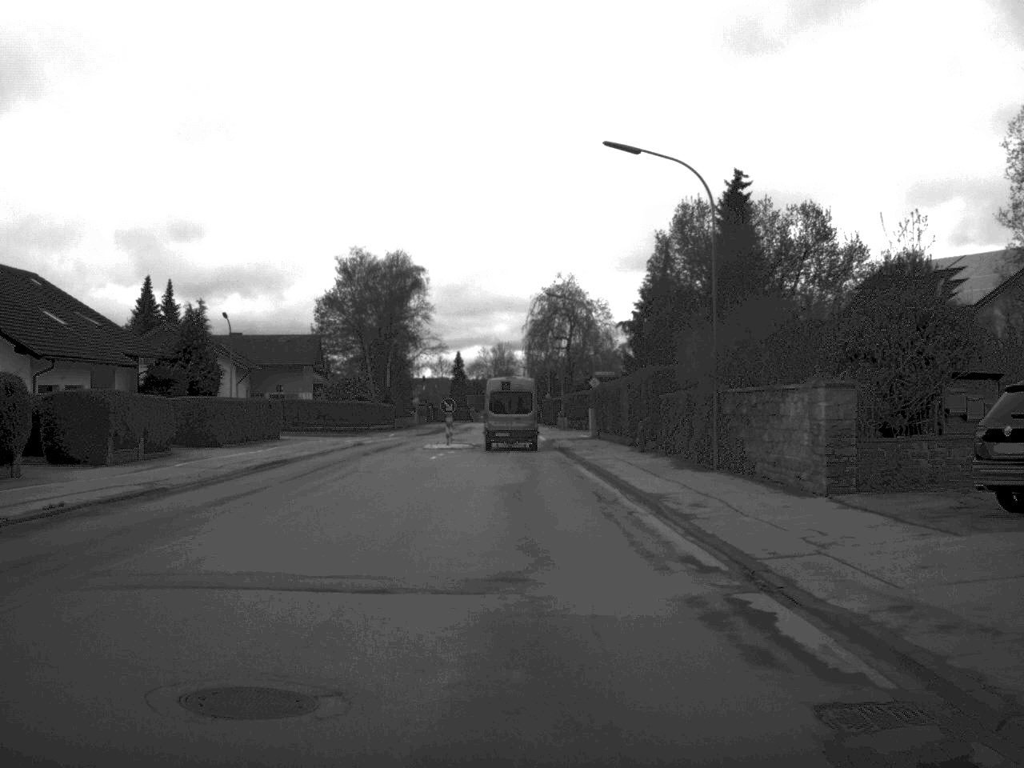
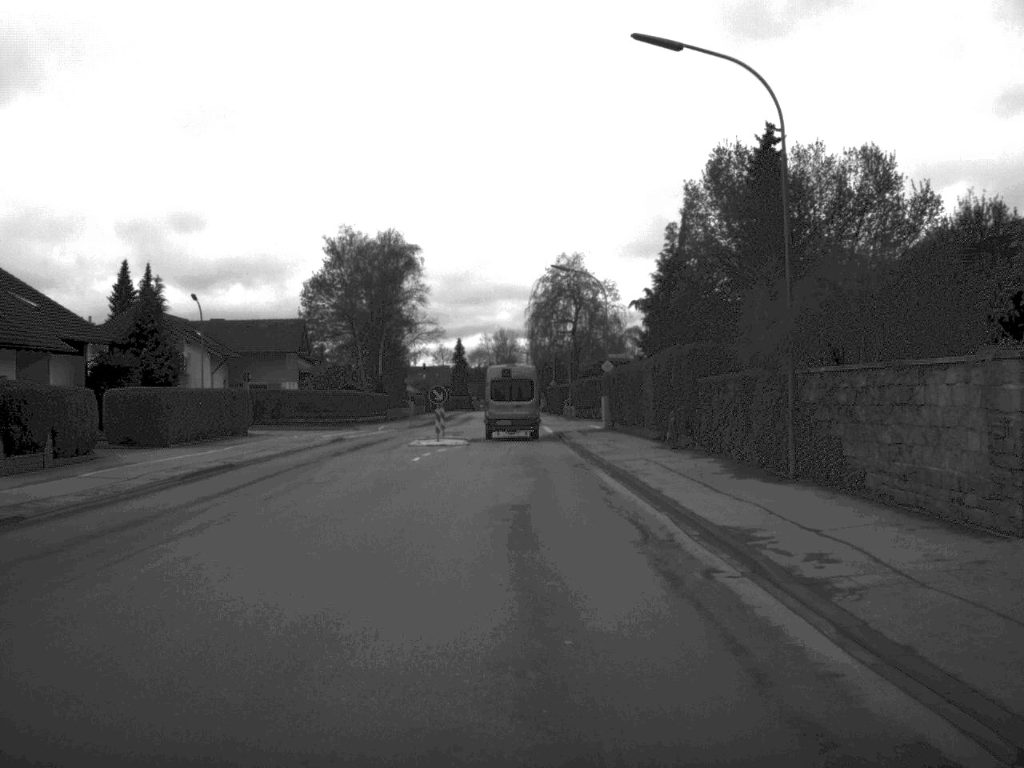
(0.0, +7.6) m; 0°
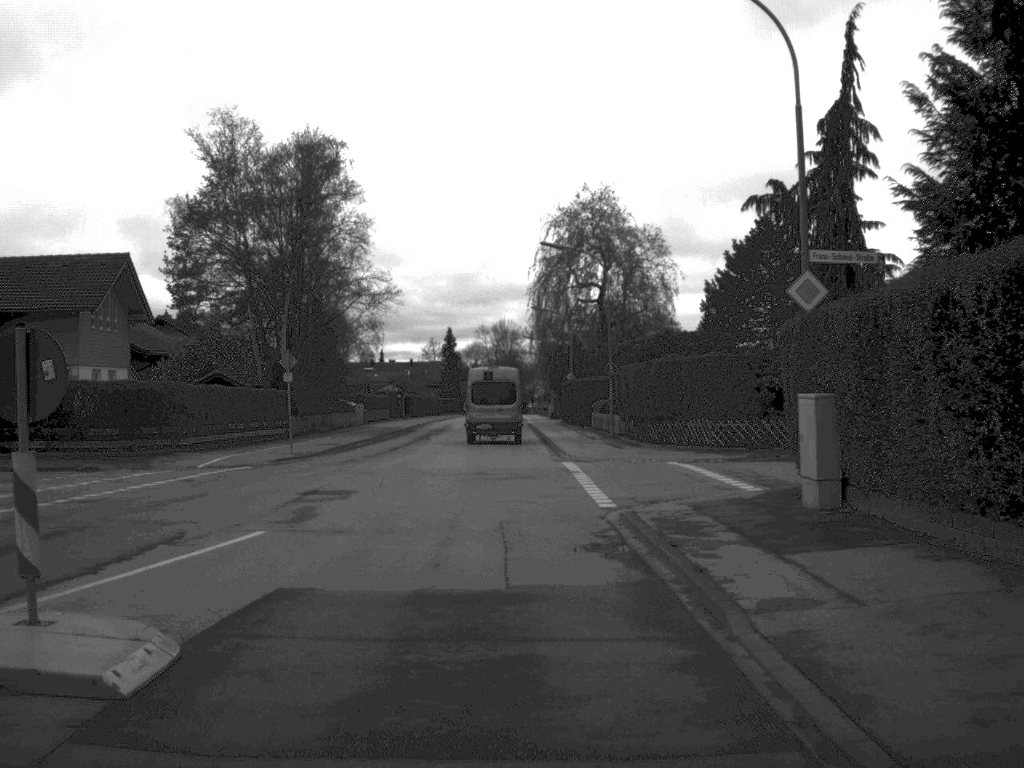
(0.0, +39.2) m; 0°
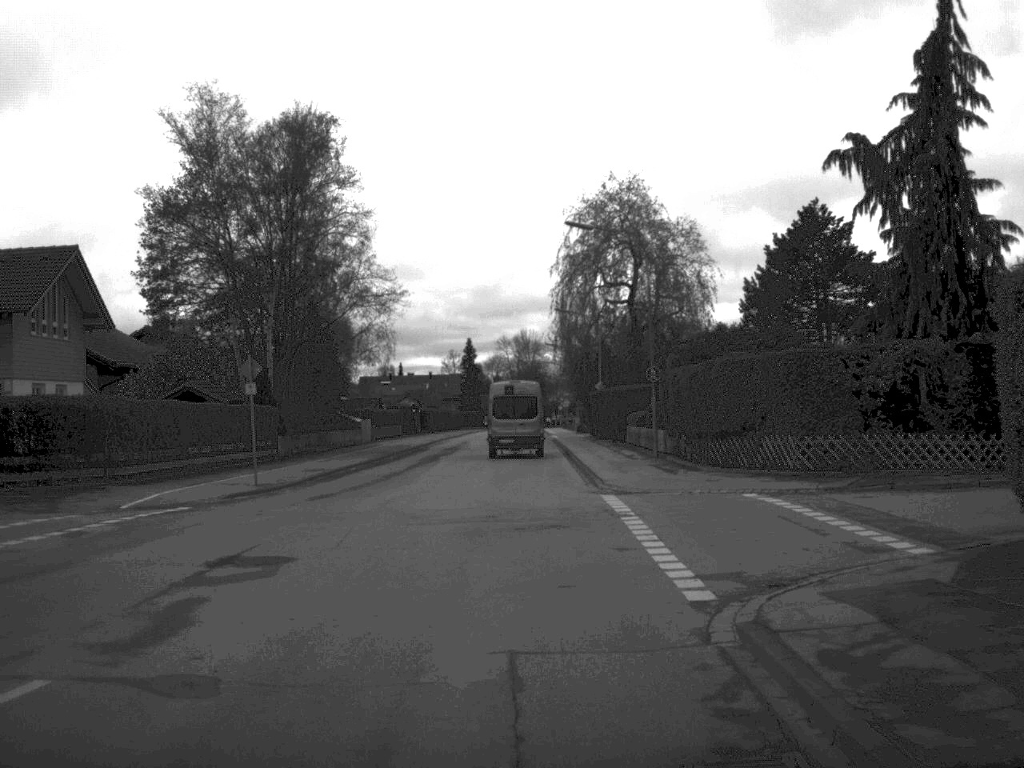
(-0.1, +7.8) m; -1°
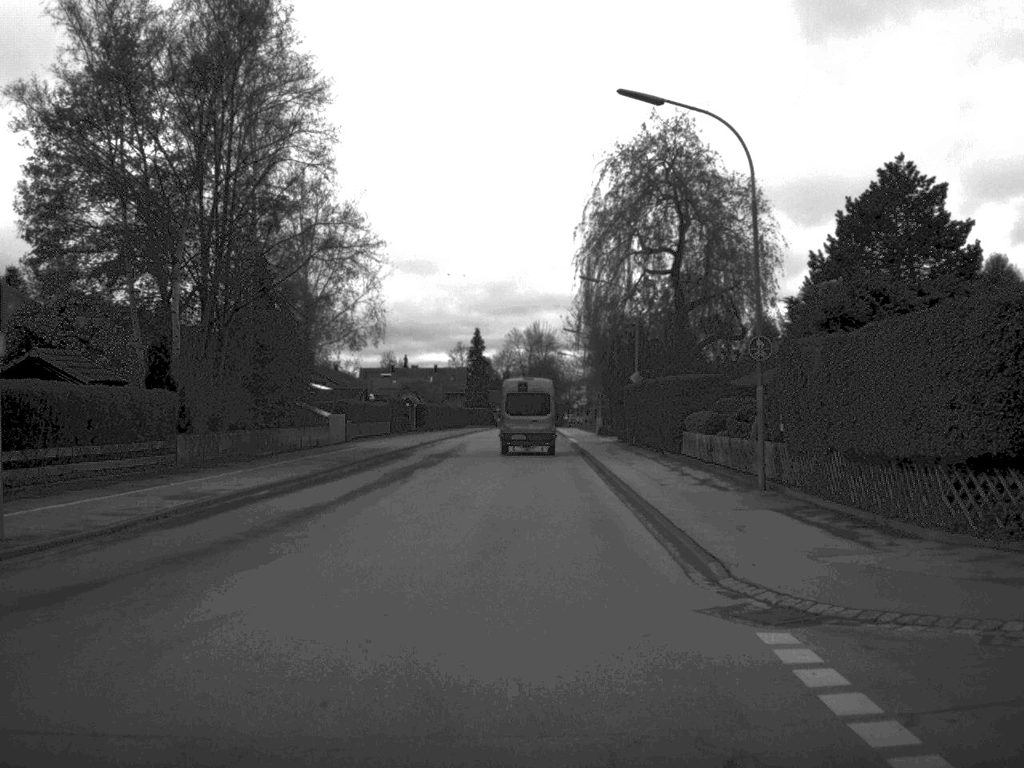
(-0.1, +15.2) m; 0°
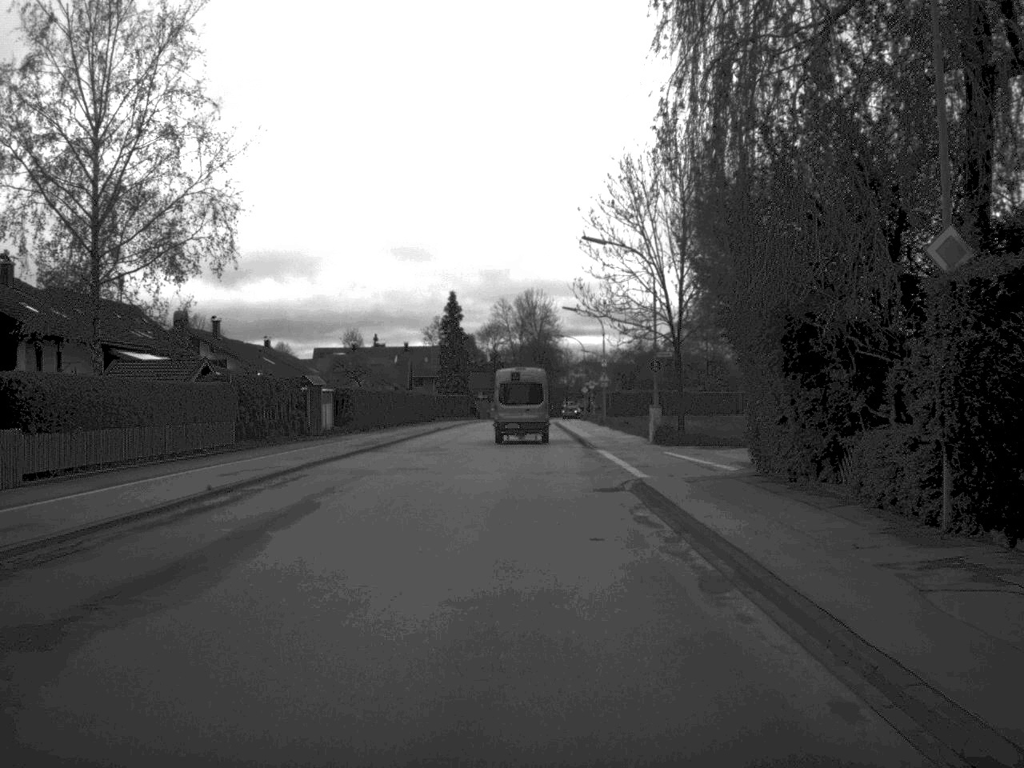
(+0.1, +39.9) m; 0°
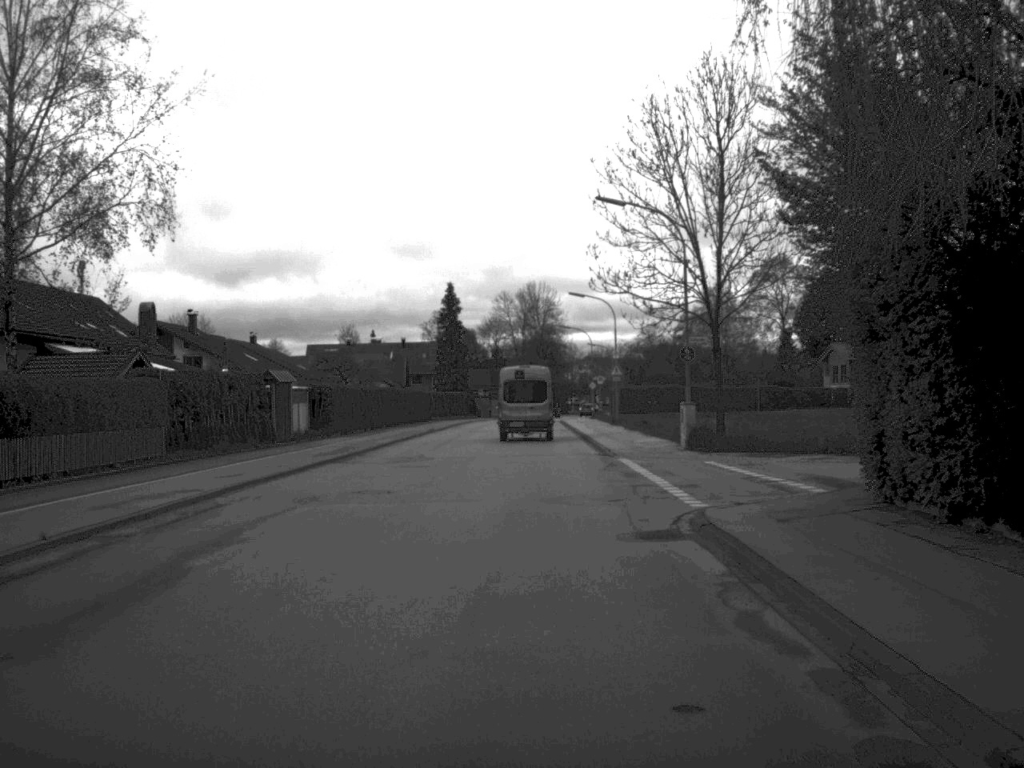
(0.0, +7.9) m; 0°
